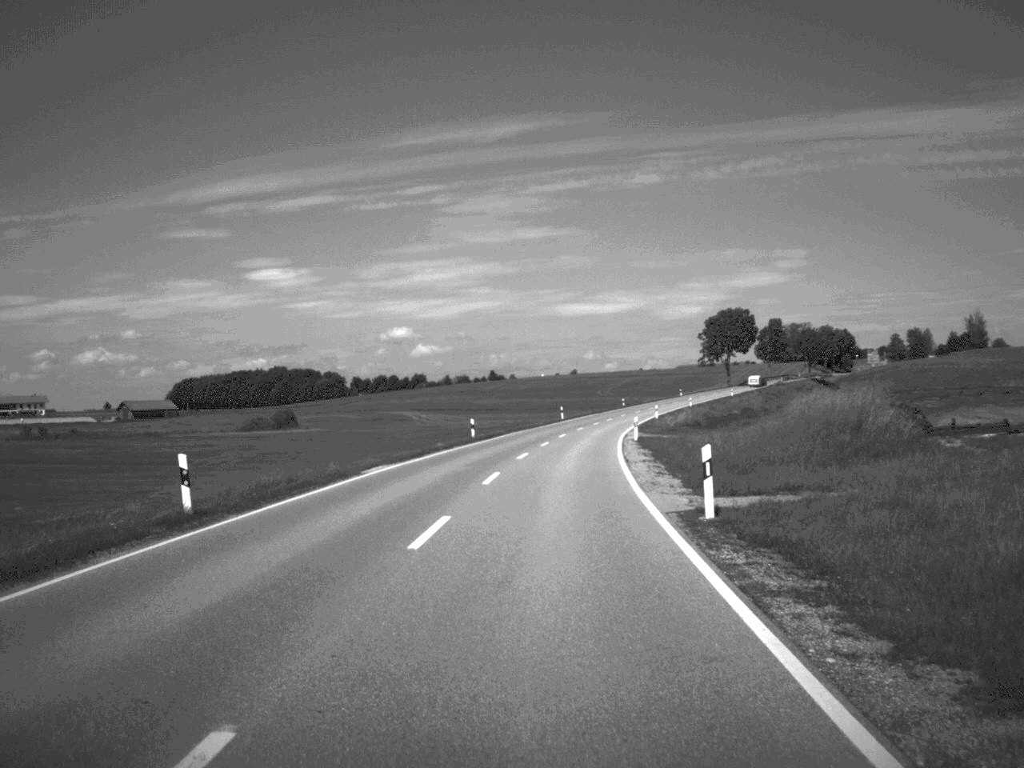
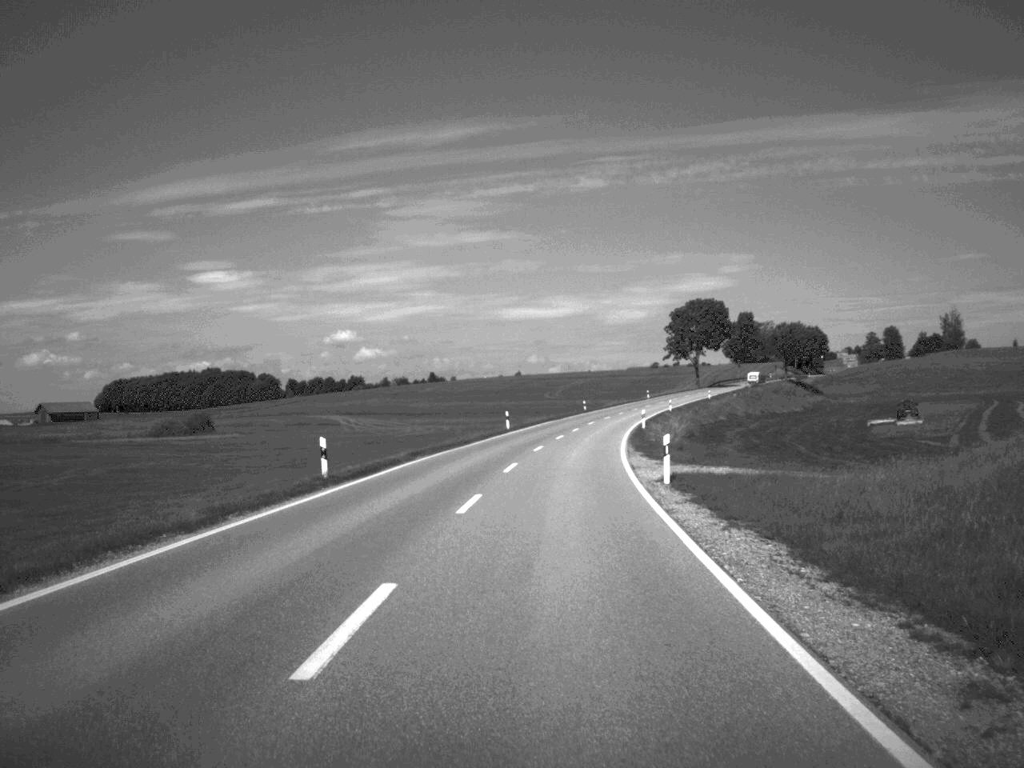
(+0.7, +29.8) m; +2°
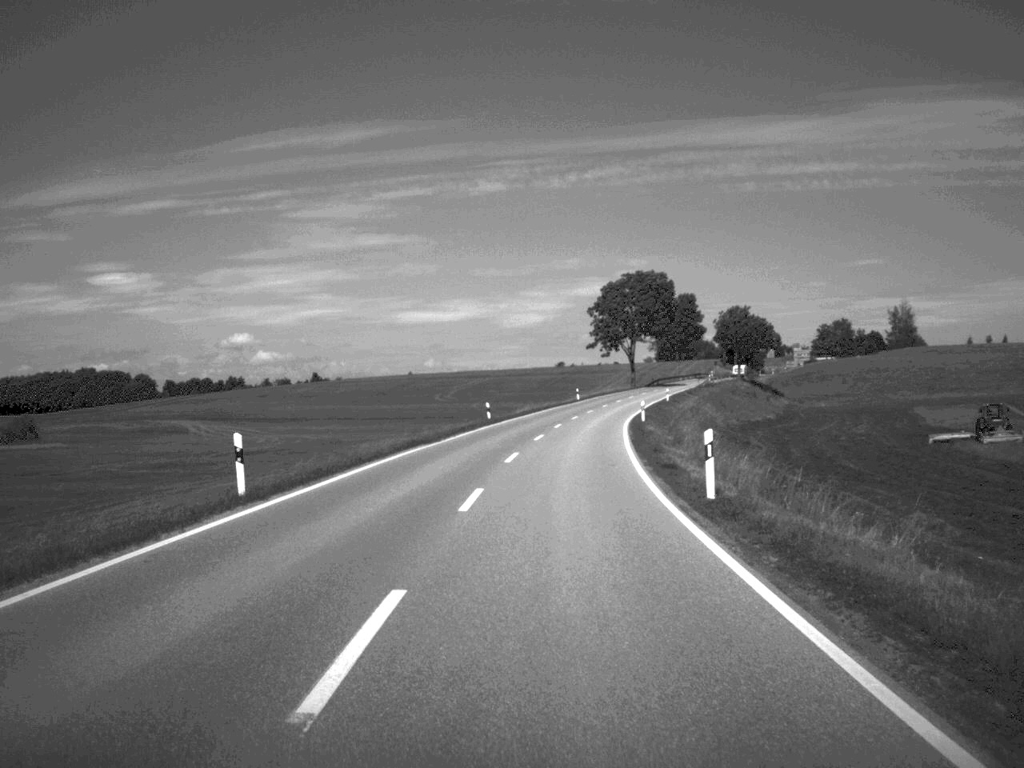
(+1.8, +48.6) m; +4°
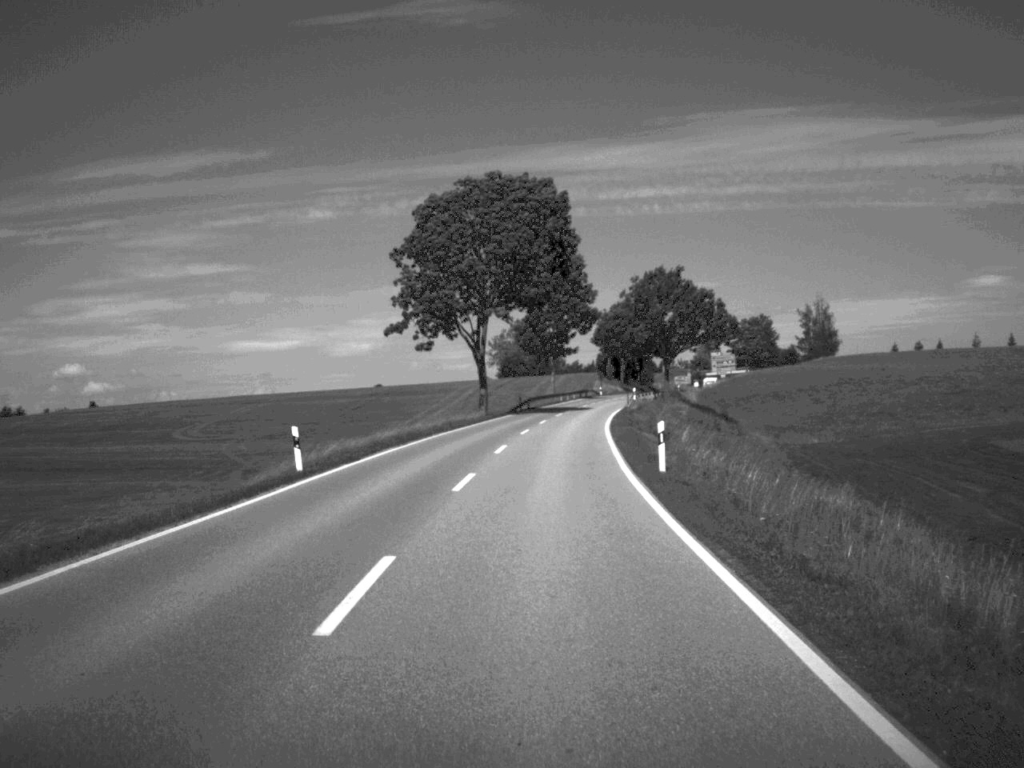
(+5.3, +79.5) m; +7°
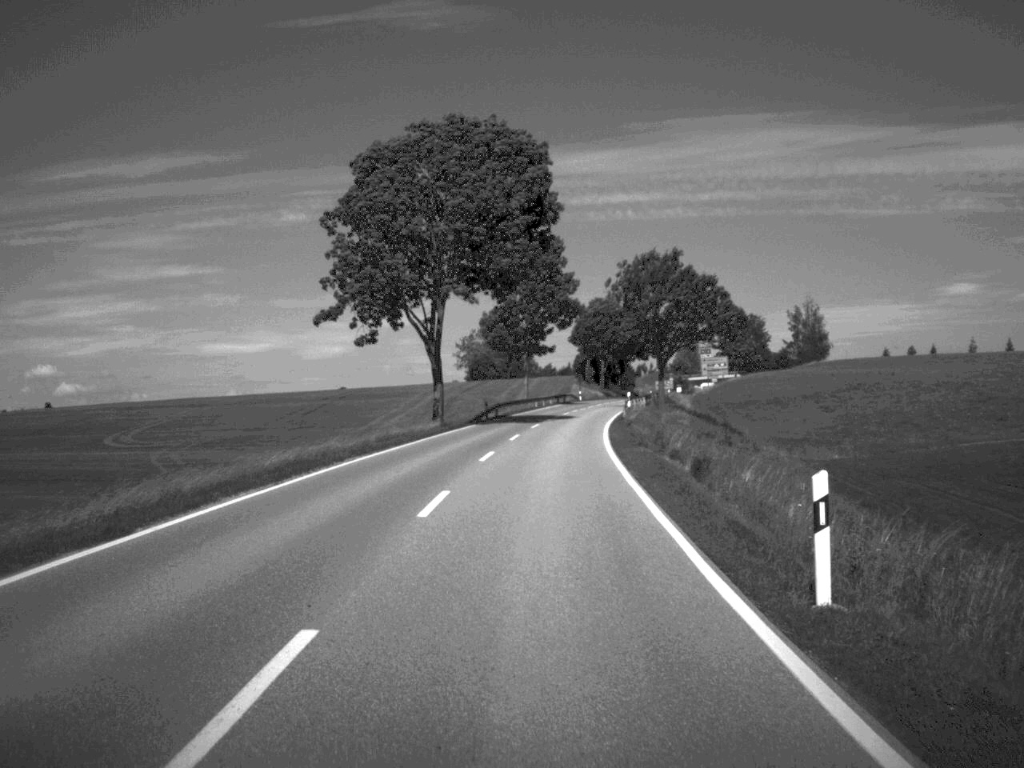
(+0.2, +15.9) m; +1°
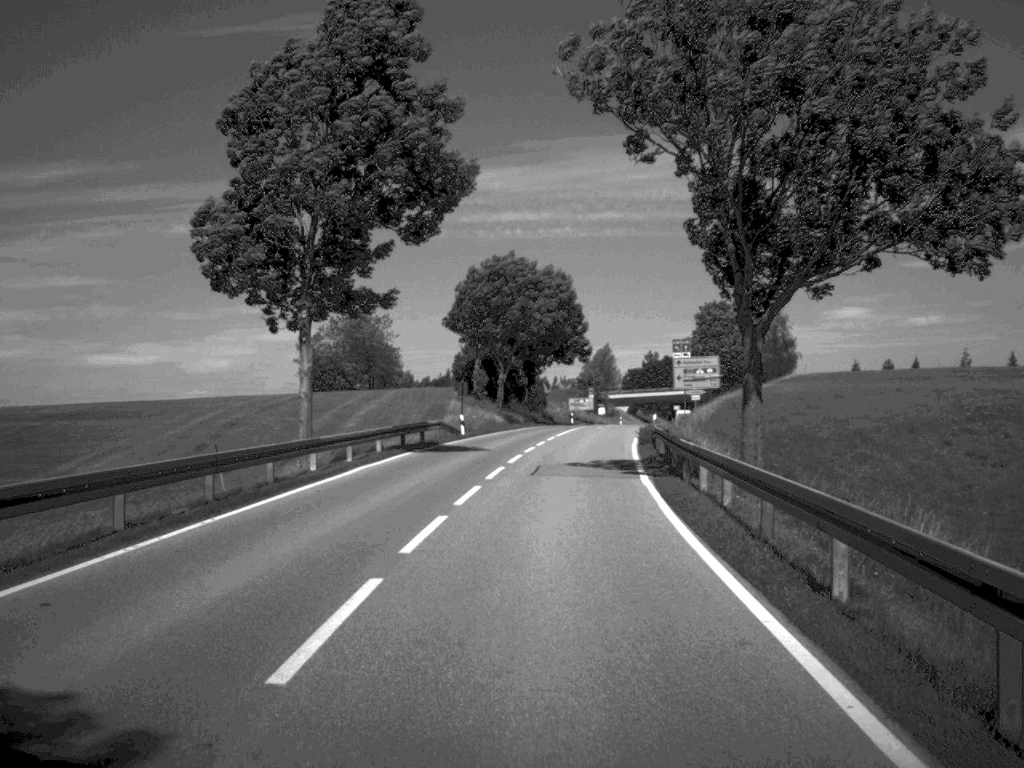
(+2.6, +61.8) m; +5°
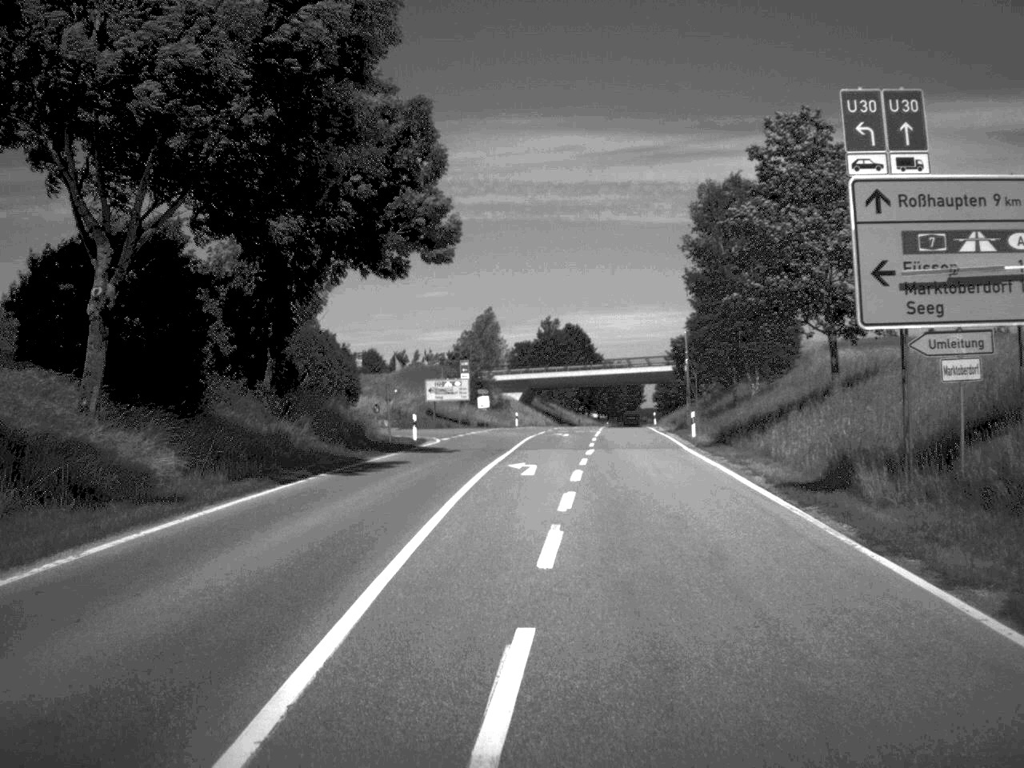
(+3.5, +67.6) m; +5°
